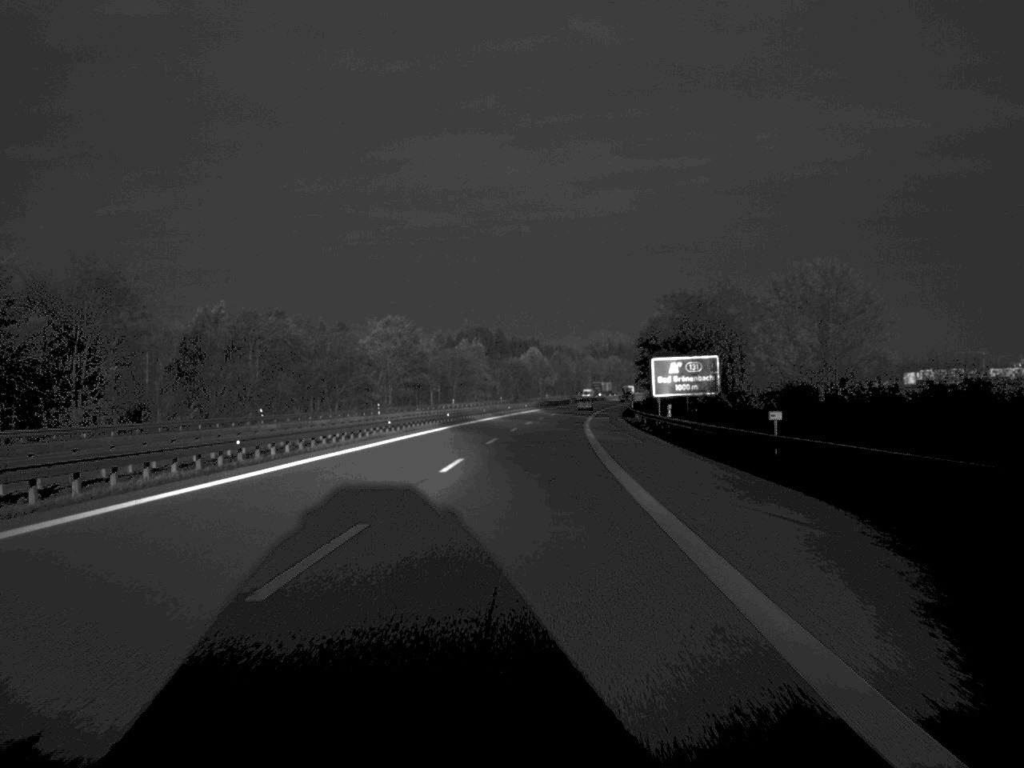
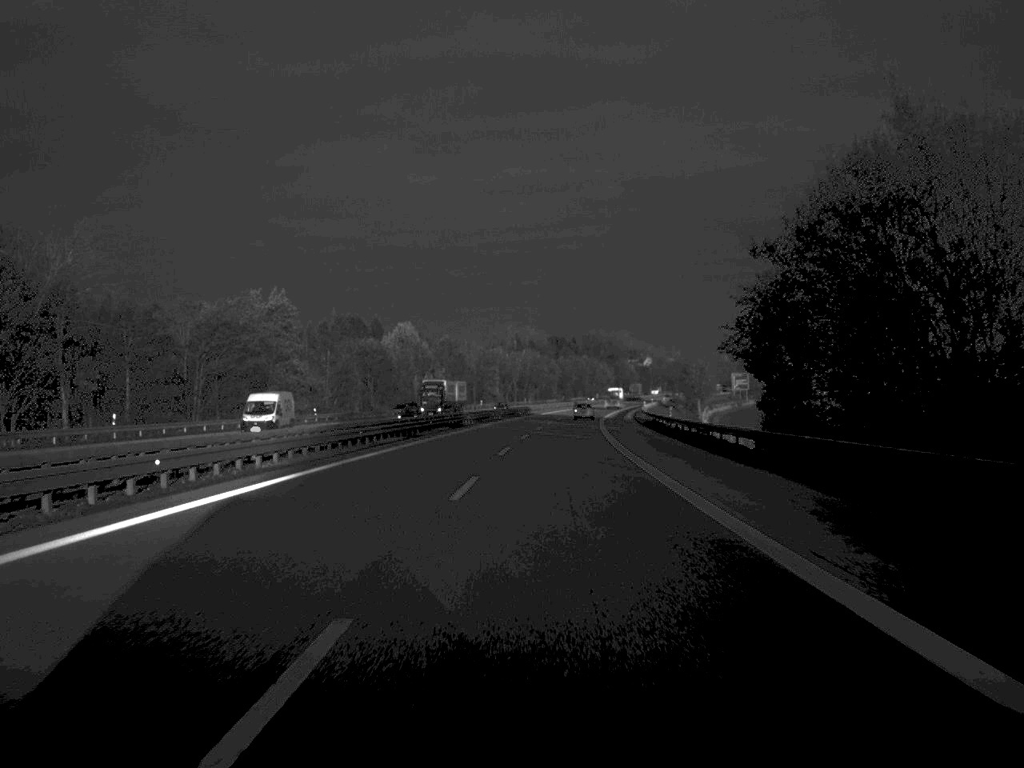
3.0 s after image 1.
(+4.8, +131.7) m; +4°
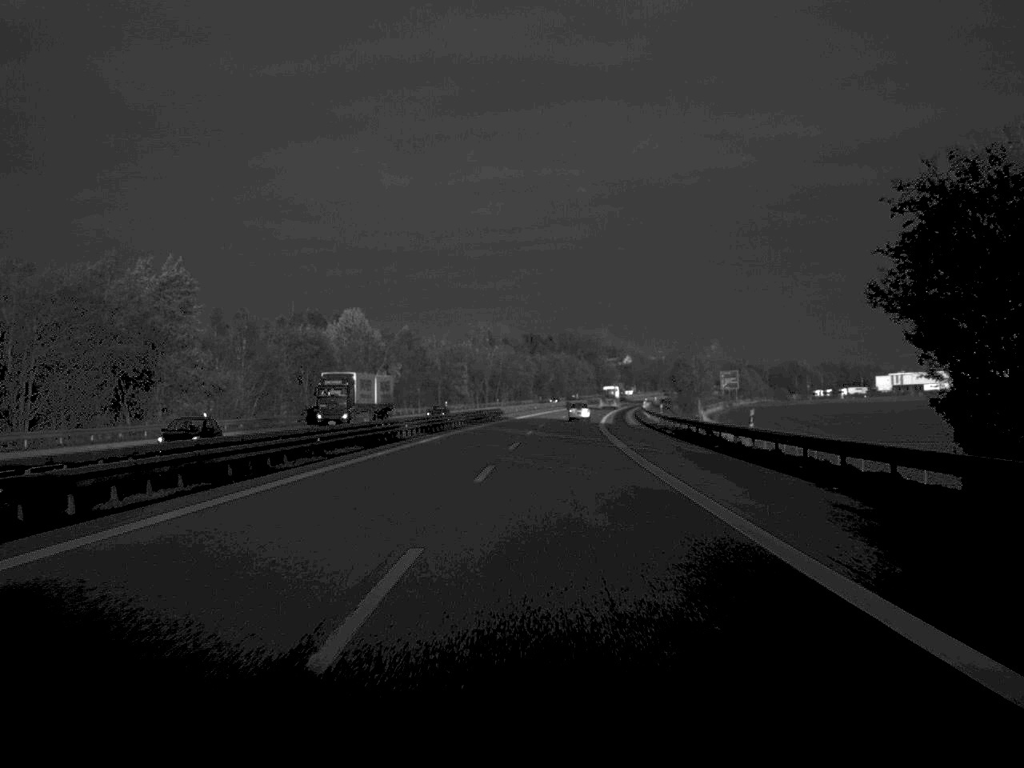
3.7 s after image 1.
(+0.3, +31.2) m; +1°
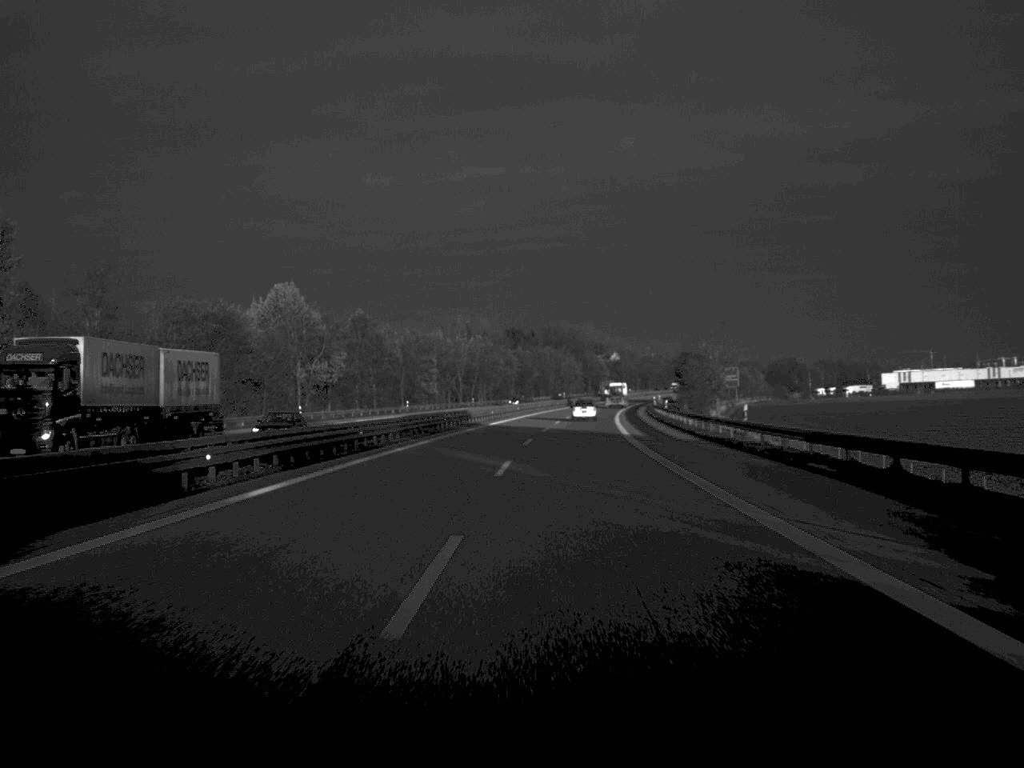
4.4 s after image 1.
(+0.2, +34.2) m; +1°
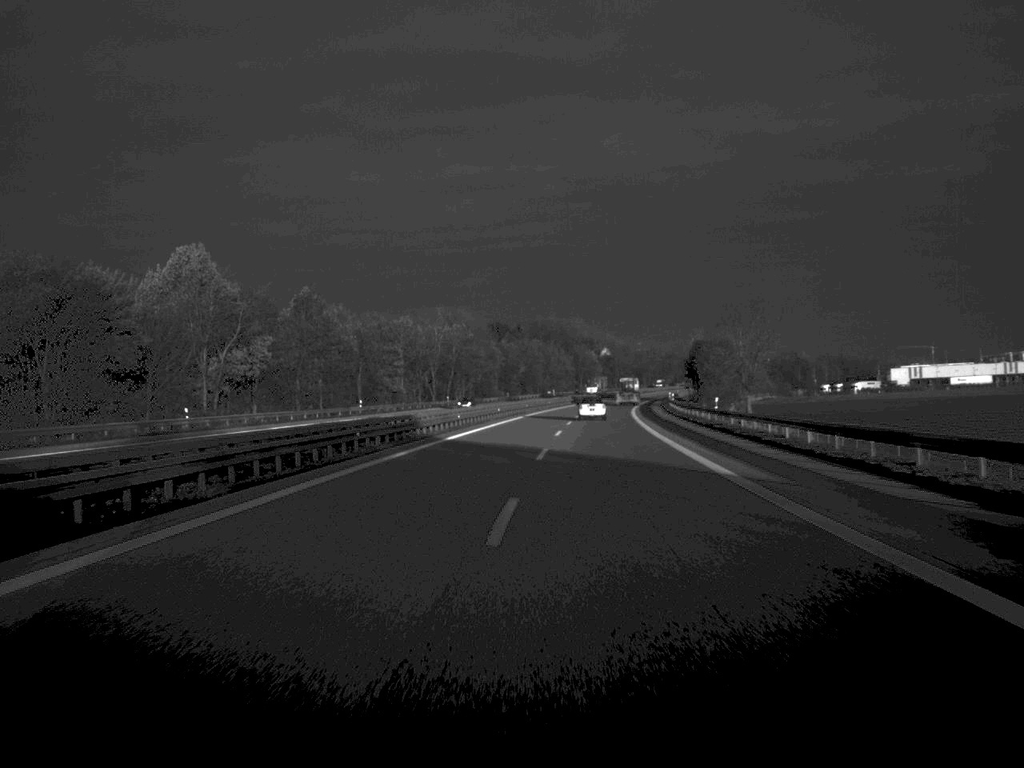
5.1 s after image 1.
(+0.2, +31.0) m; +1°
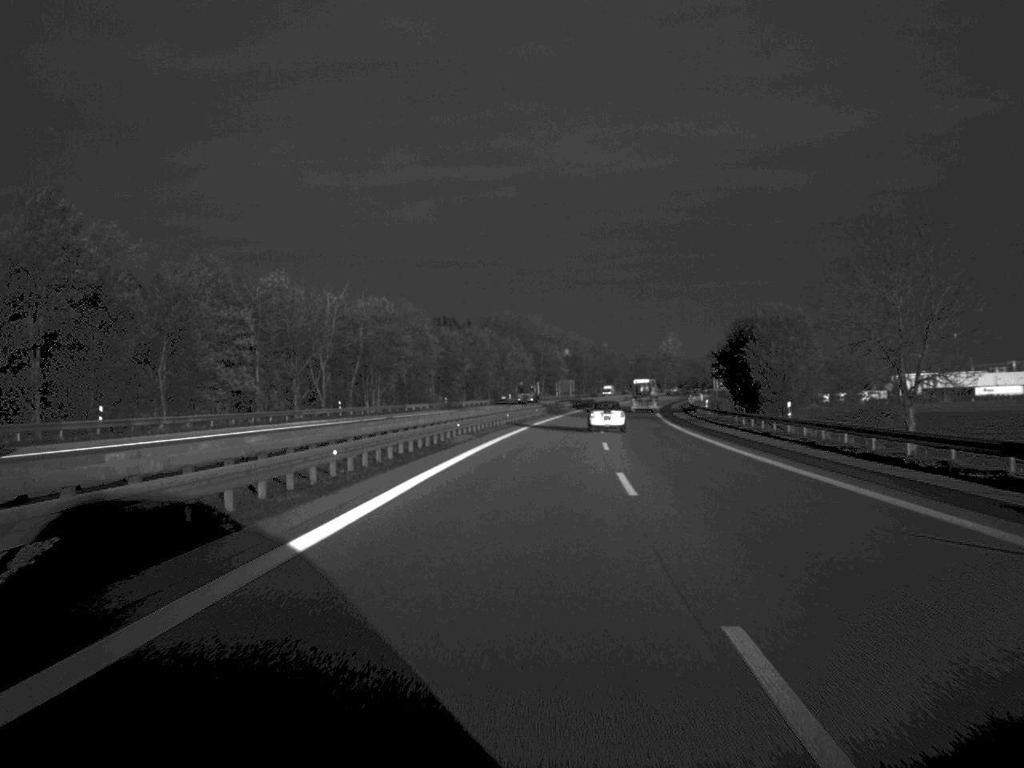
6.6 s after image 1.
(+0.9, +64.0) m; +2°
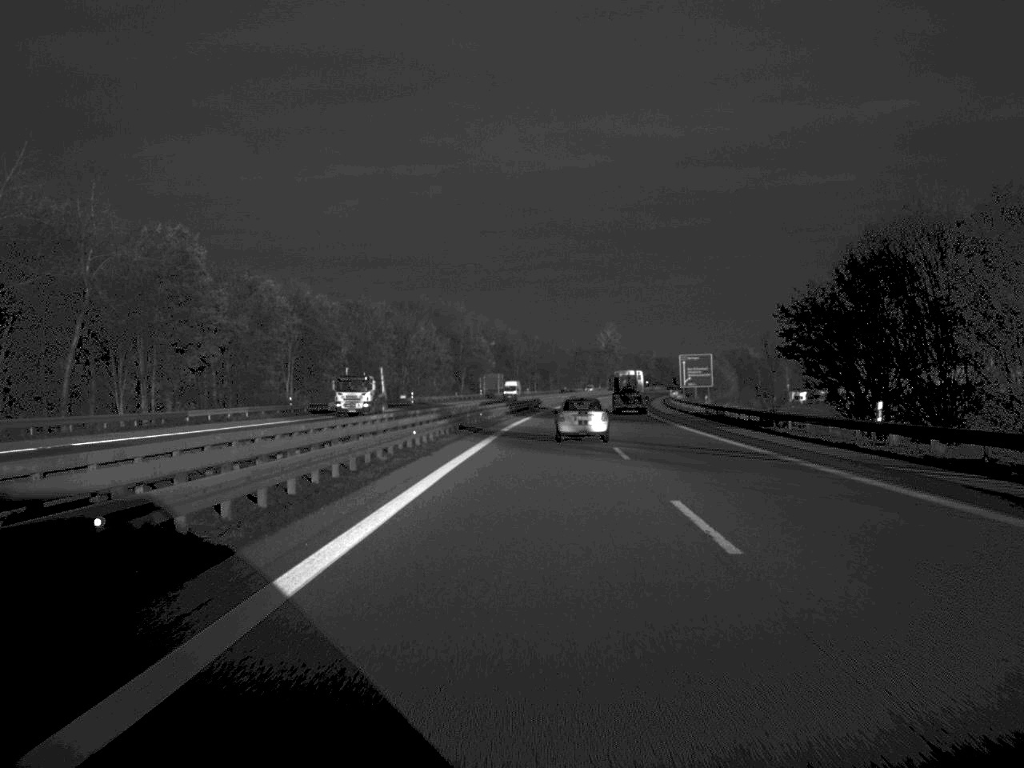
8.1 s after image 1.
(+1.8, +61.4) m; +3°
